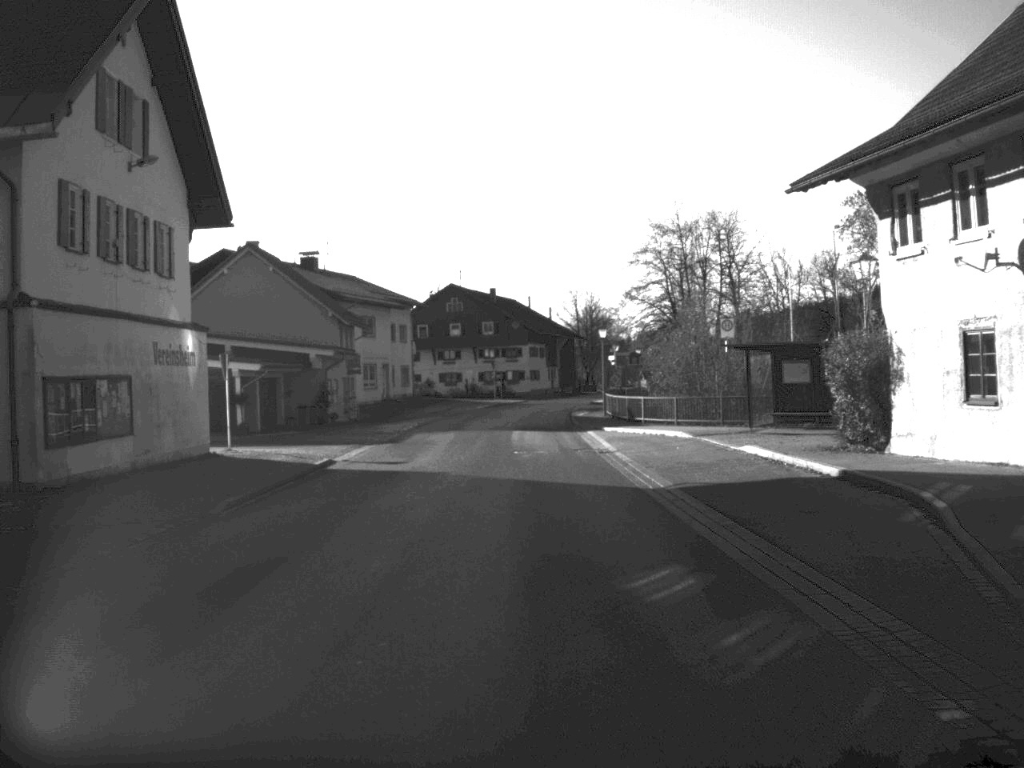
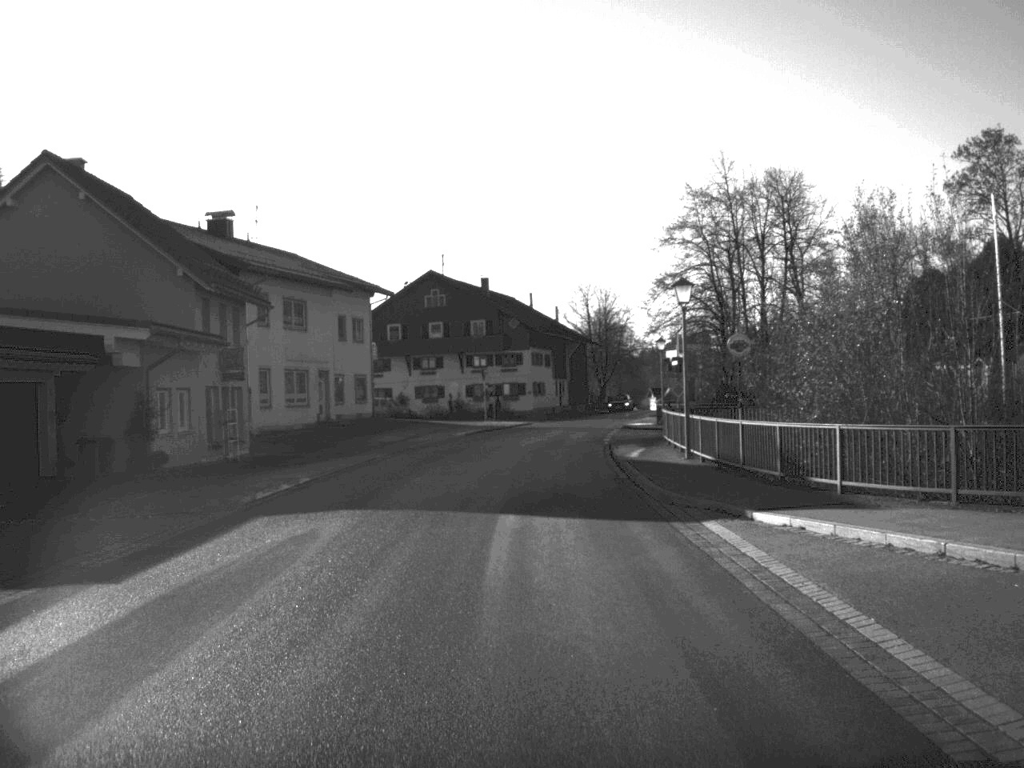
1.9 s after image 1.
(-0.1, +27.5) m; 0°
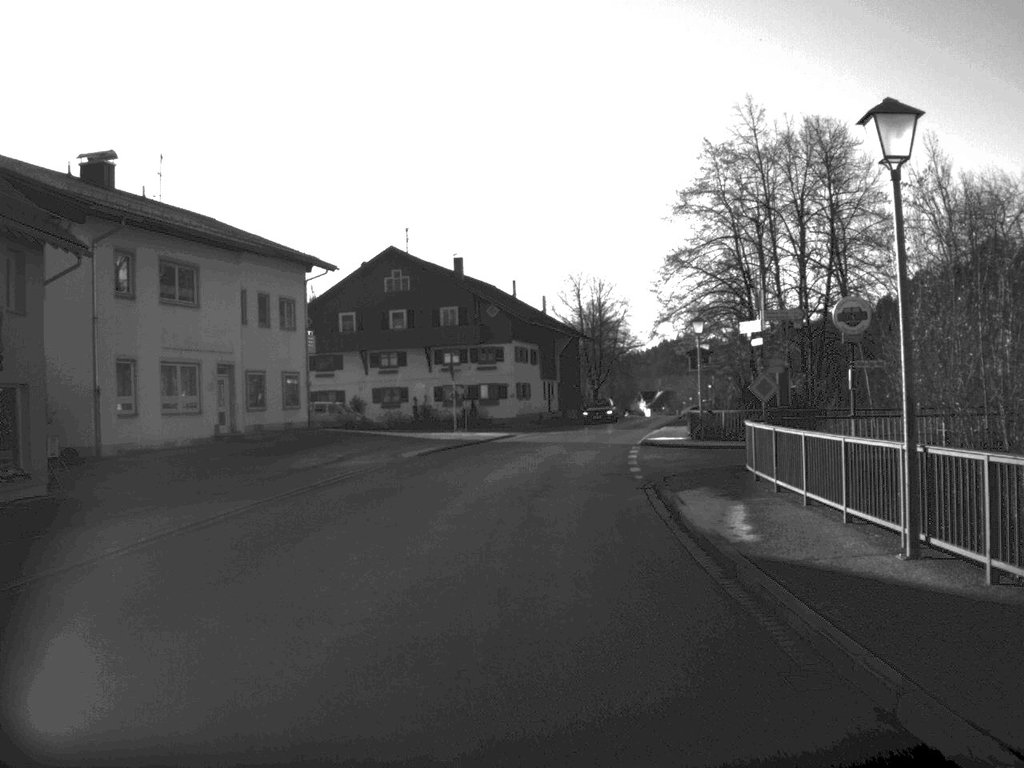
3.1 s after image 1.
(+0.1, +17.0) m; +1°
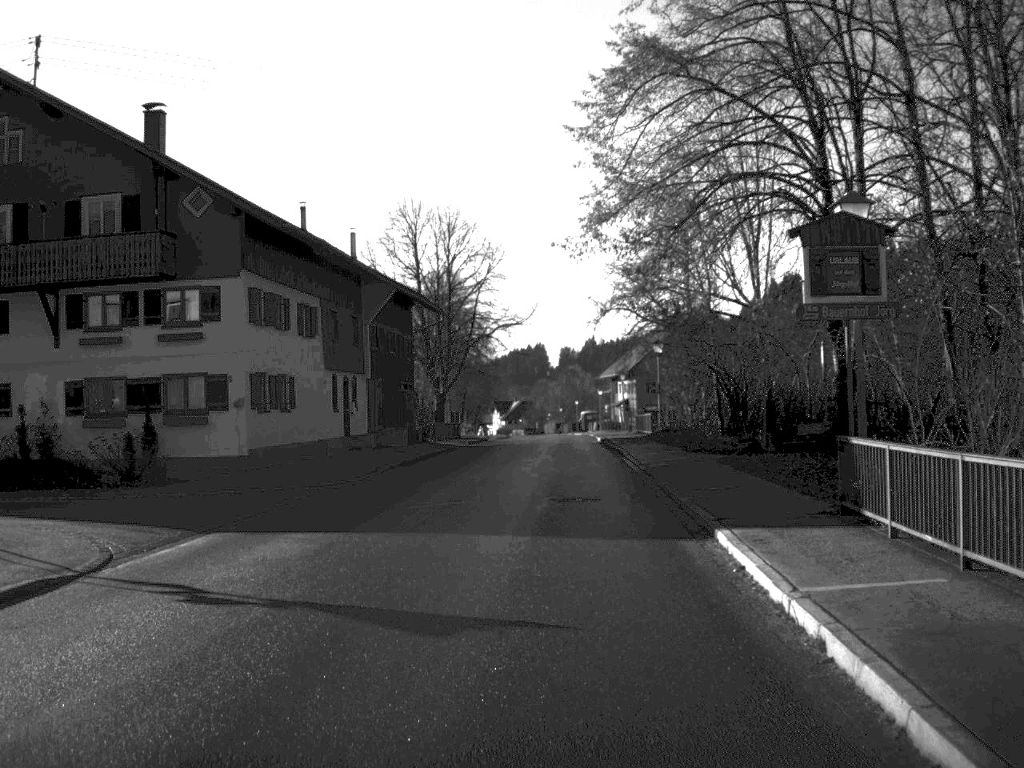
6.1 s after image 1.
(+2.4, +43.9) m; +7°
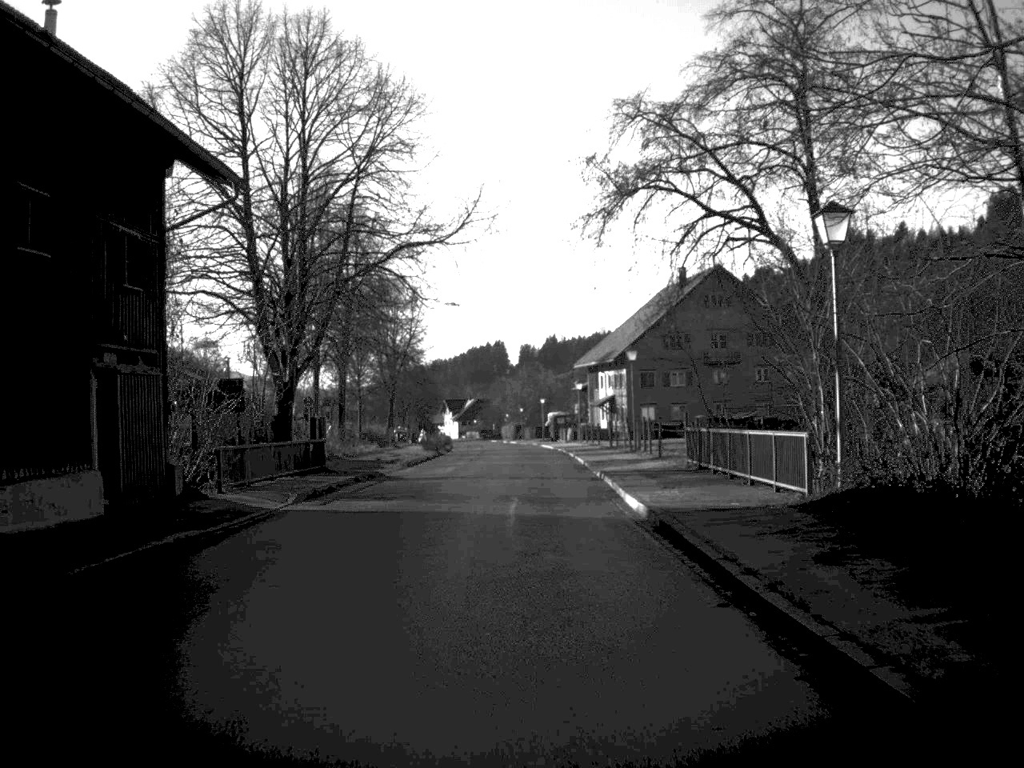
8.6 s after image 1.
(+0.8, +35.7) m; +2°
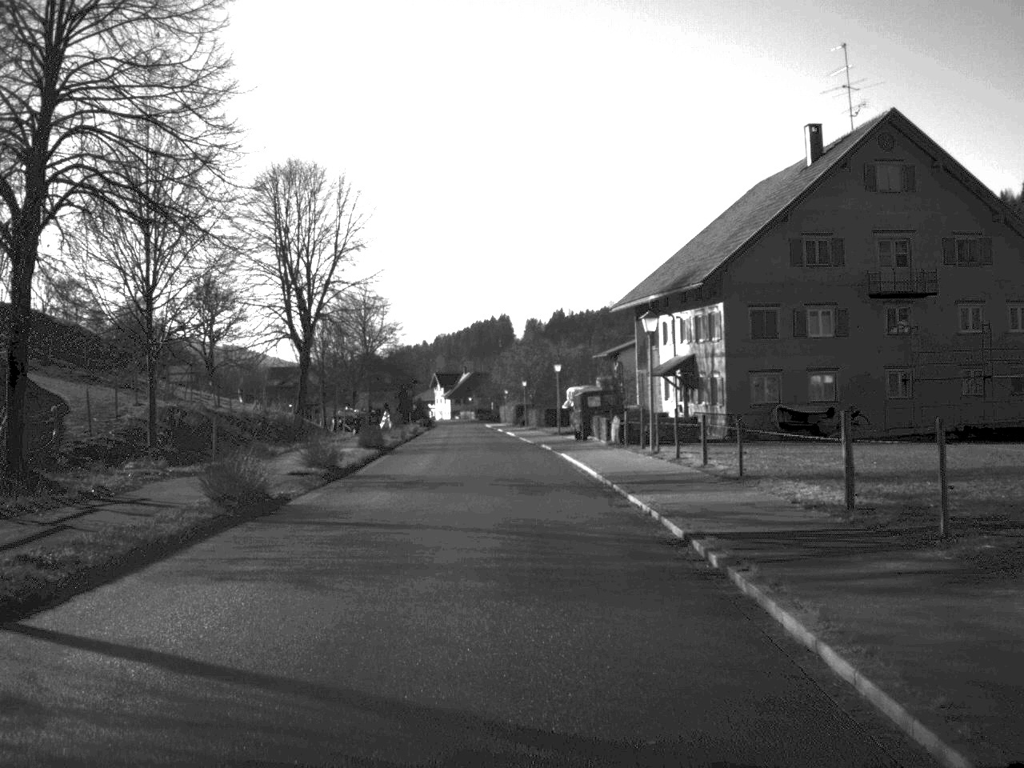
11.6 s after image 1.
(0.0, +44.0) m; 0°
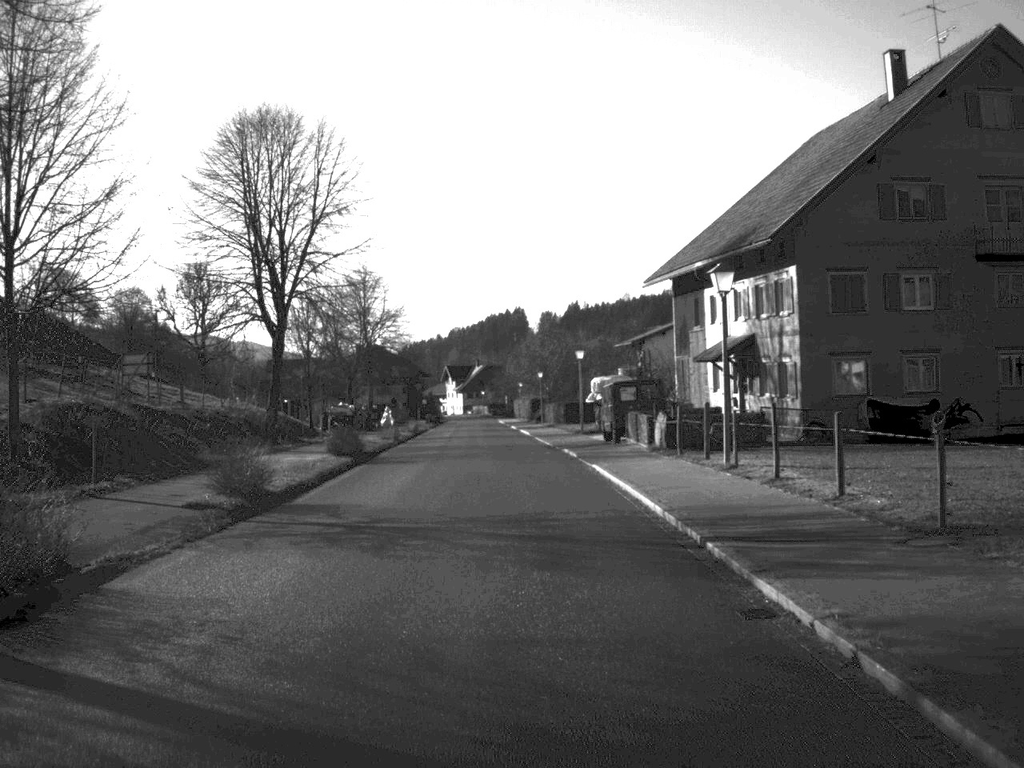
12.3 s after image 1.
(-0.1, +10.5) m; -1°
